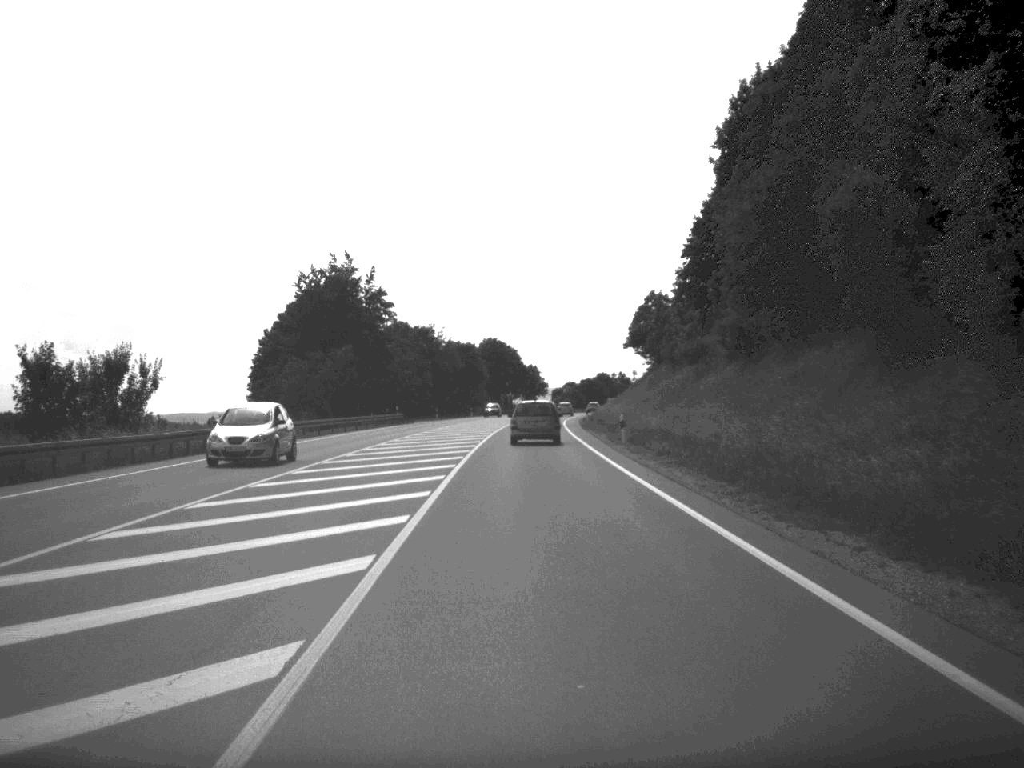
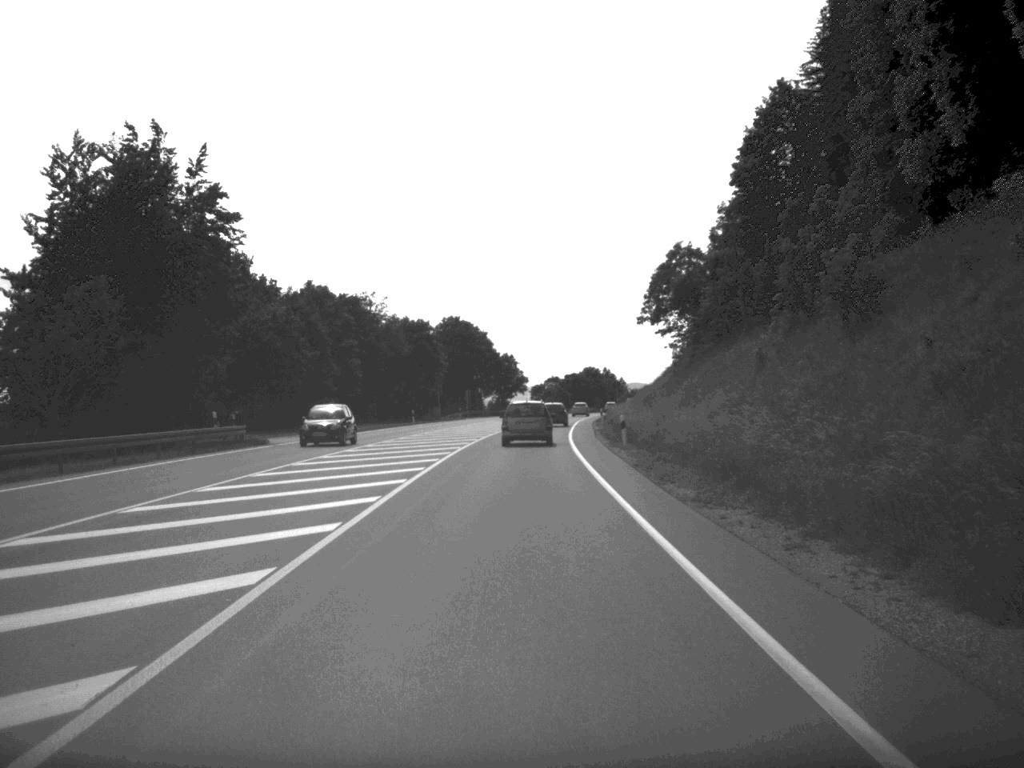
(+0.4, +50.1) m; +1°
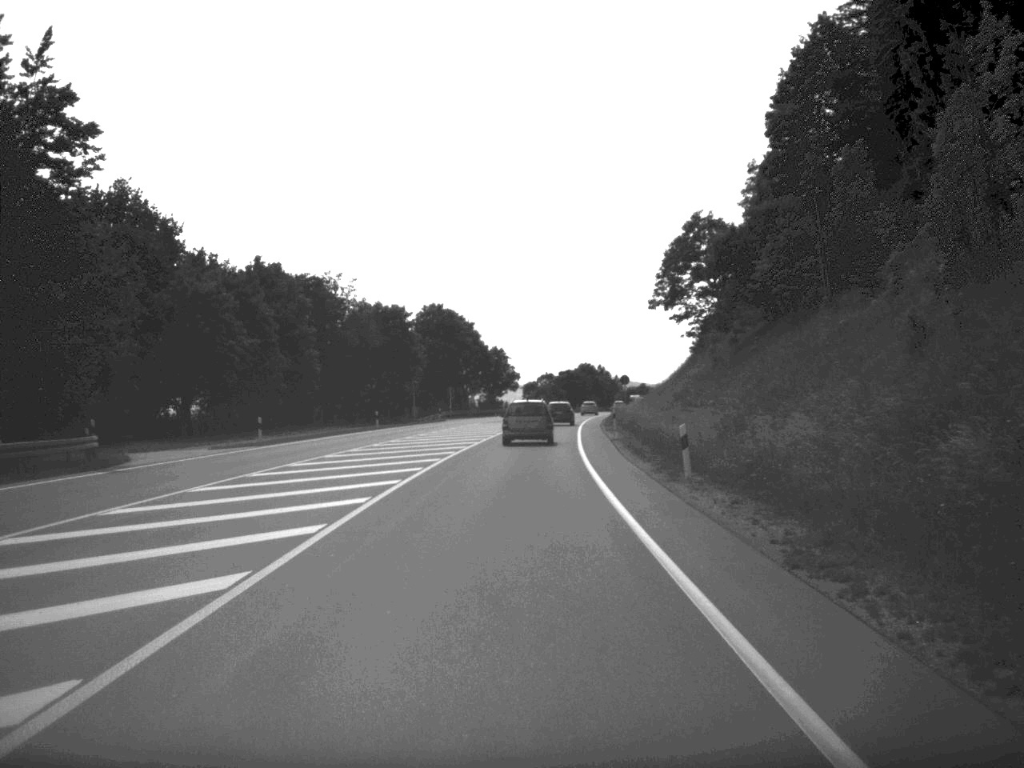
(+0.1, +18.2) m; 0°
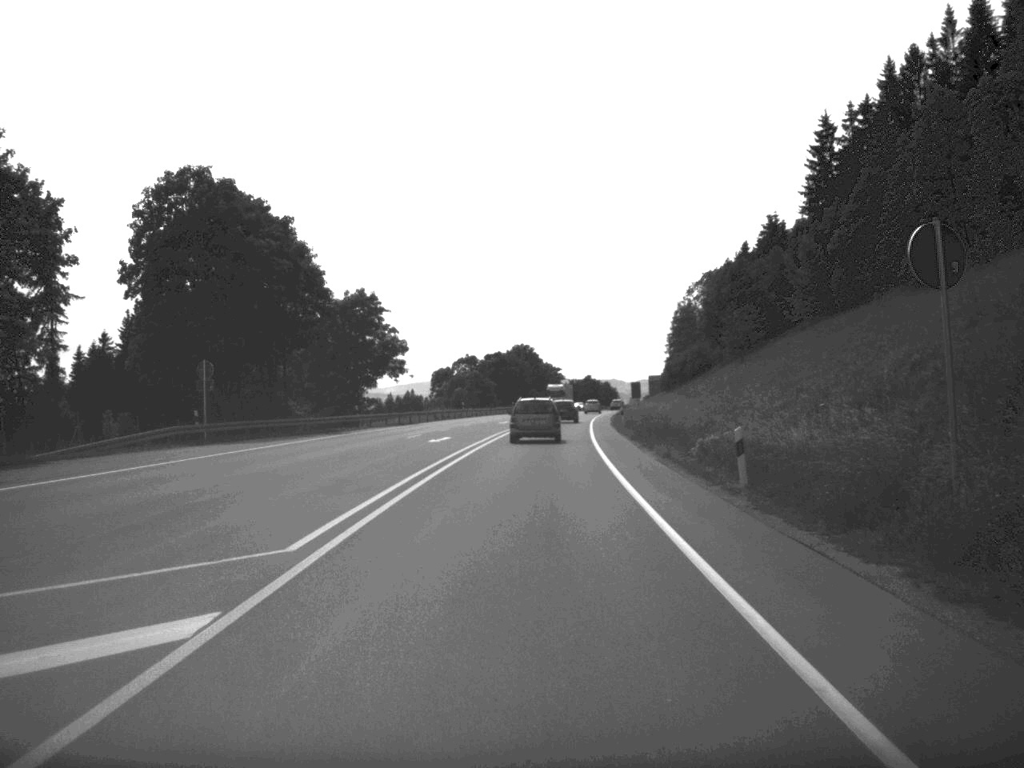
(+2.1, +82.5) m; +3°
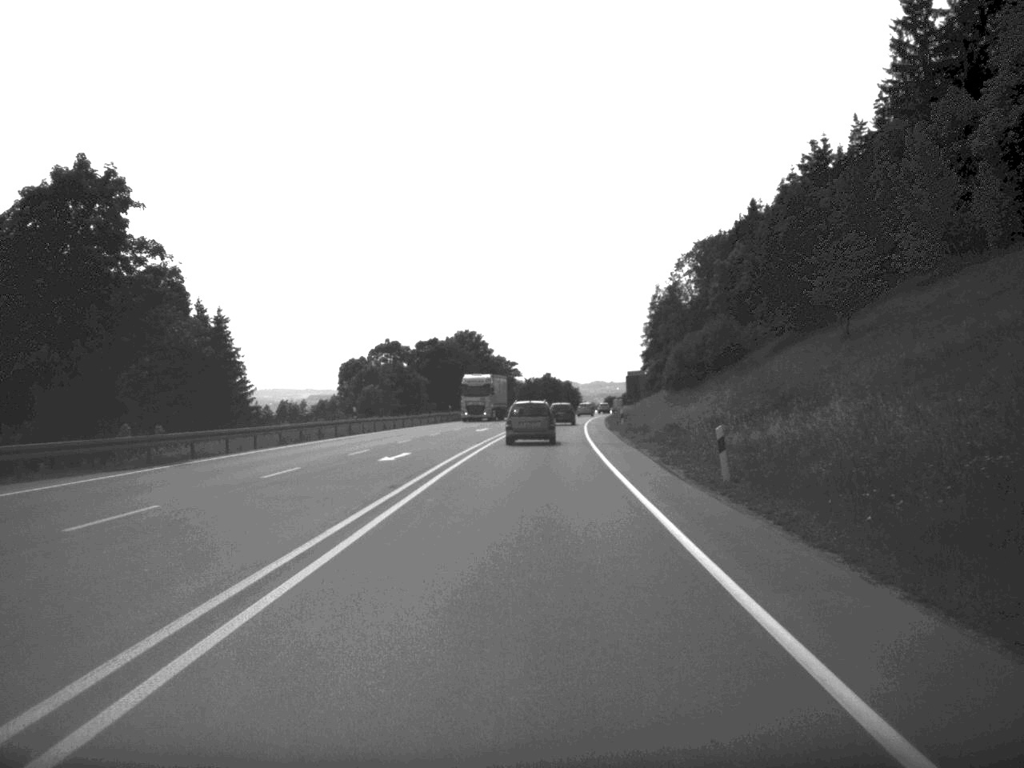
(+0.9, +47.3) m; +2°
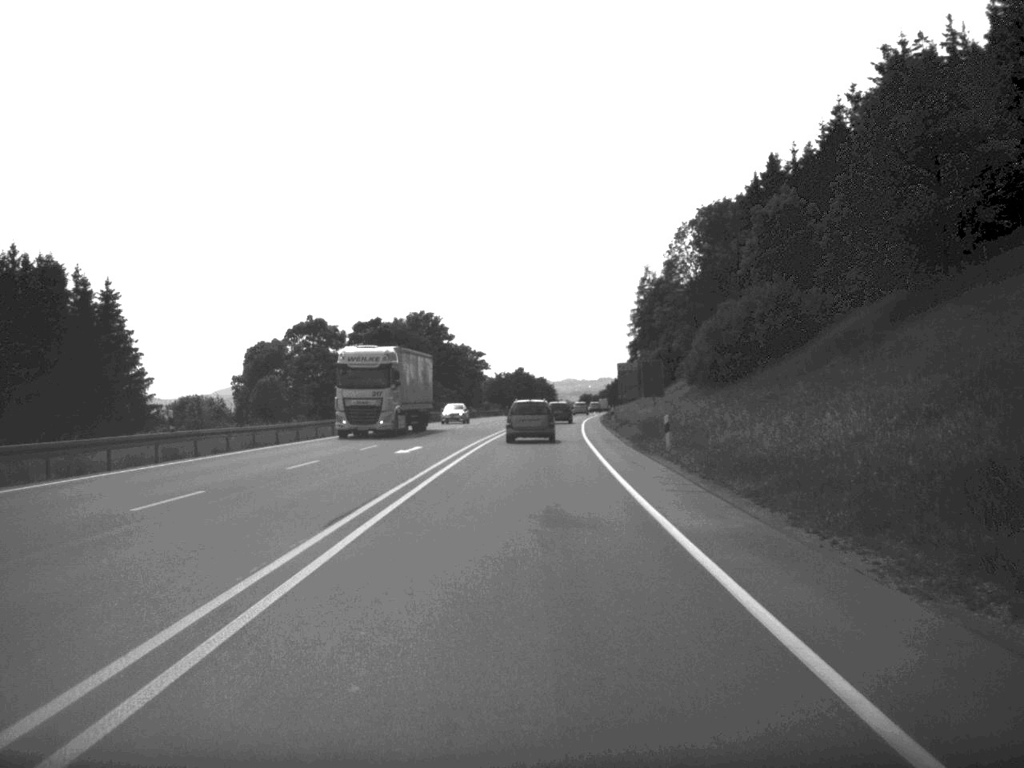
(+0.3, +31.0) m; +1°
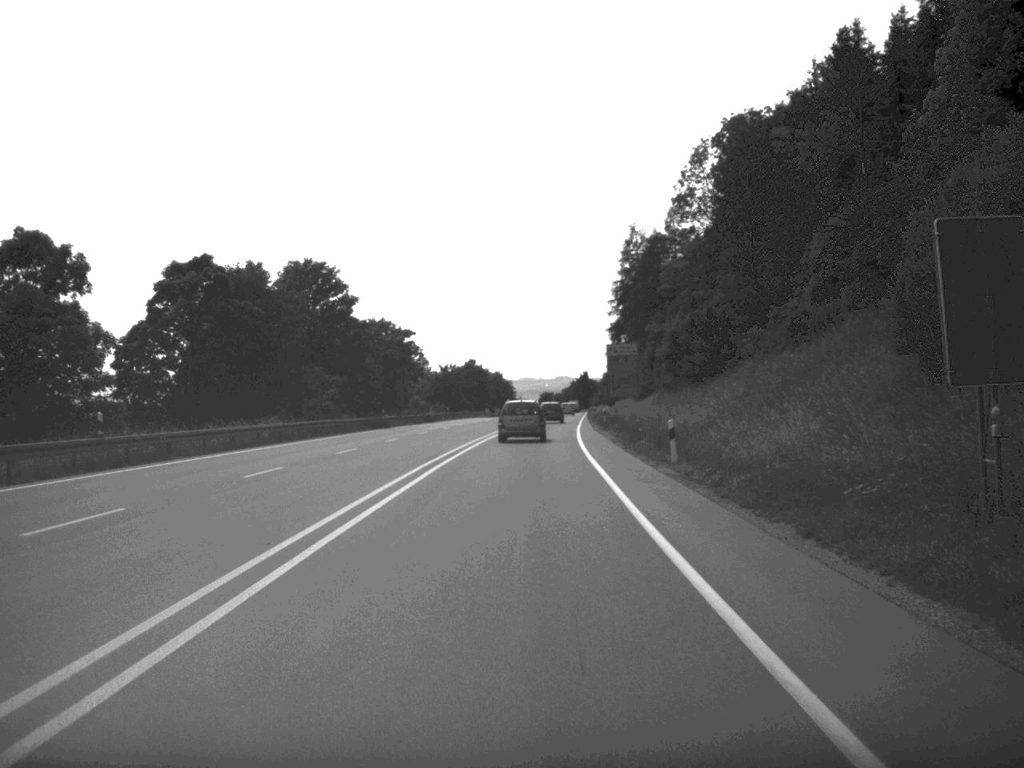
(+0.8, +48.3) m; +2°
